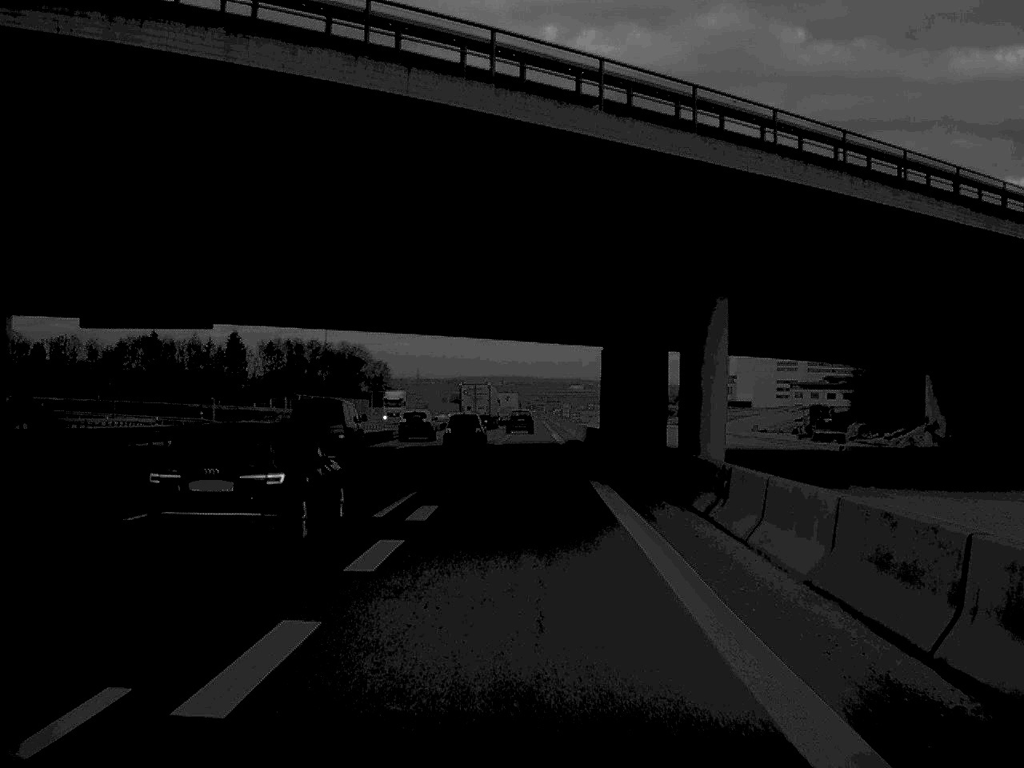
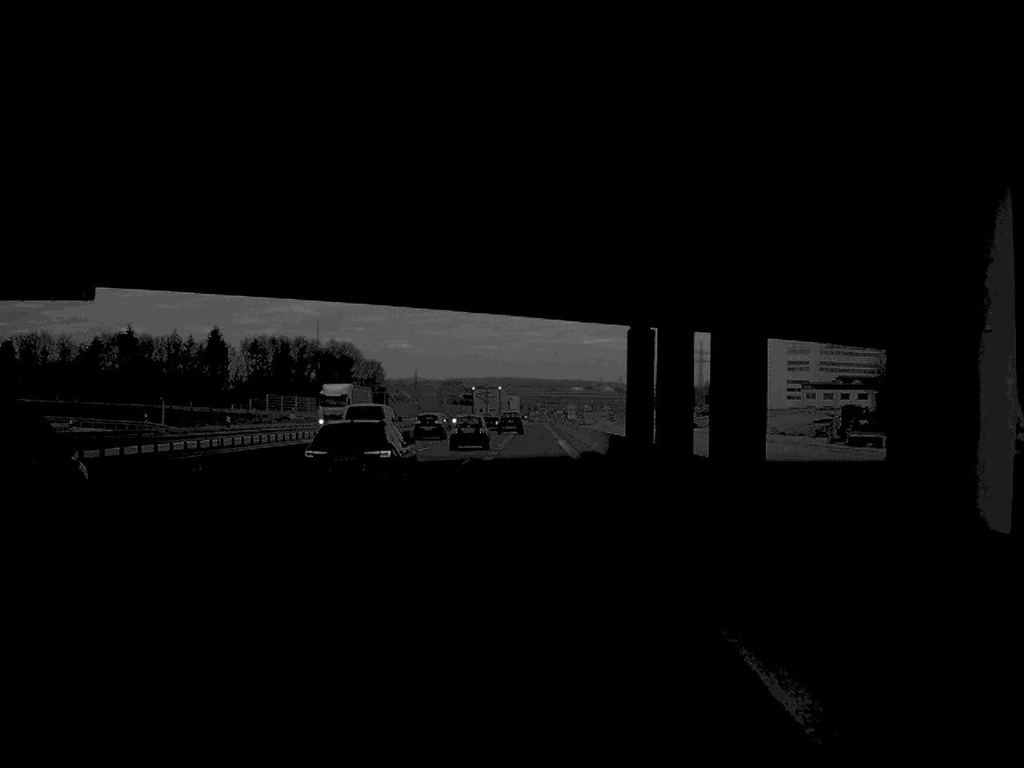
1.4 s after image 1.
(0.0, +17.5) m; 0°
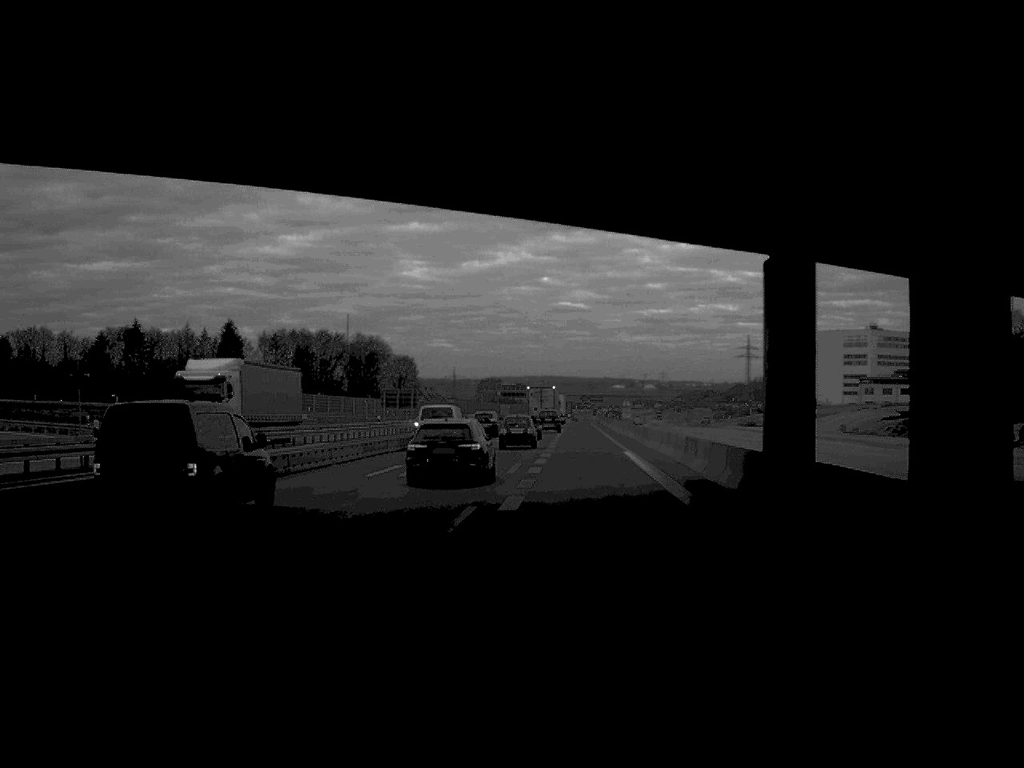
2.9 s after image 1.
(-0.3, +22.6) m; -2°
